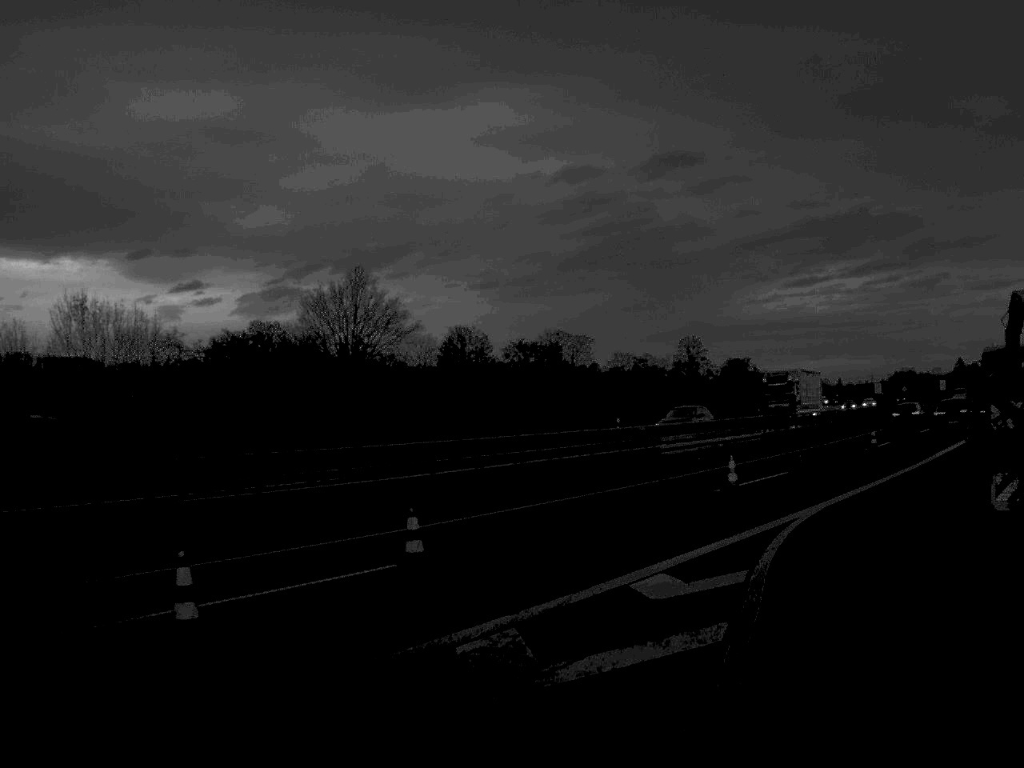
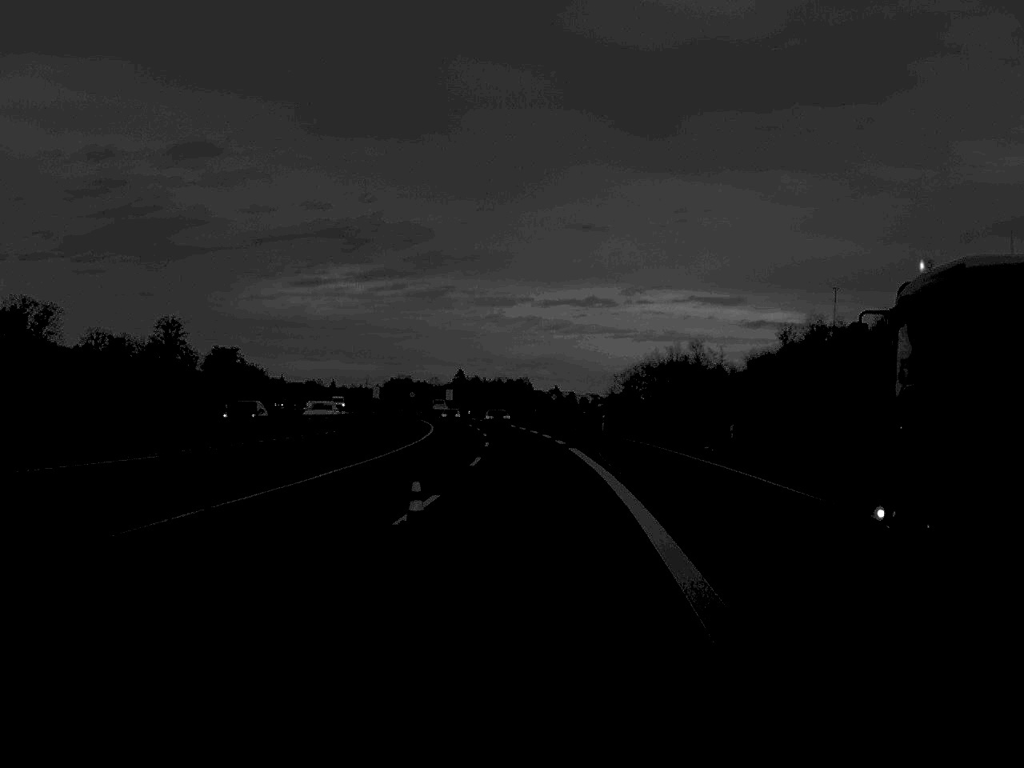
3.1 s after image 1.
(+5.8, +25.6) m; +23°
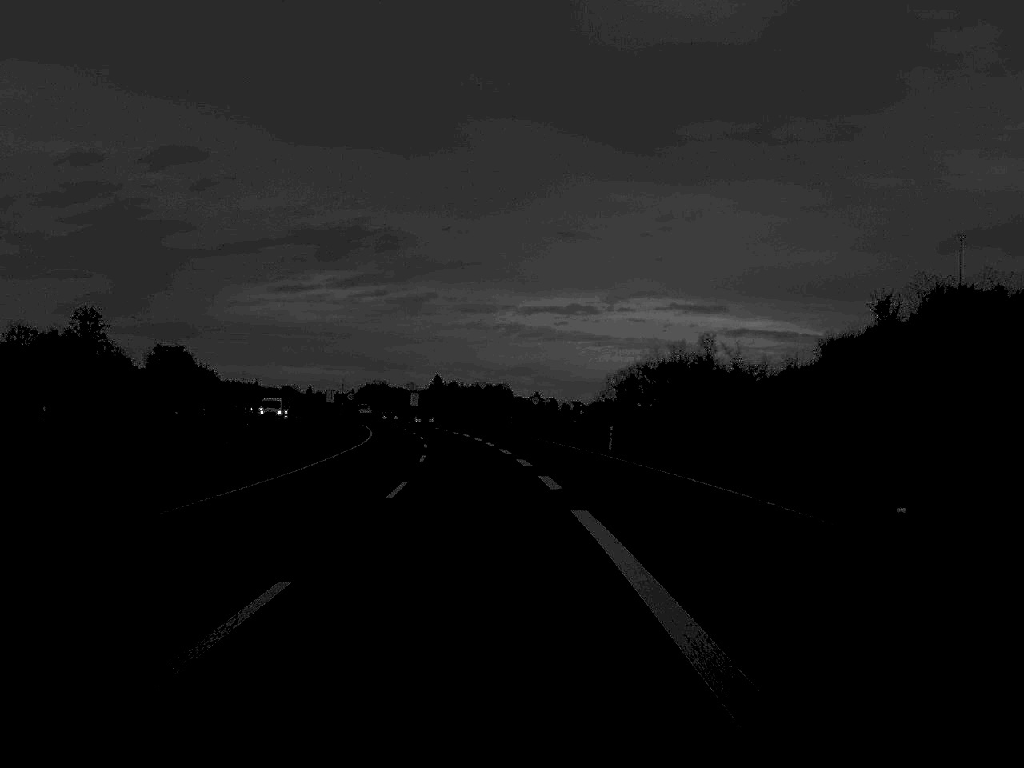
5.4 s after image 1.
(+0.6, +29.3) m; +1°
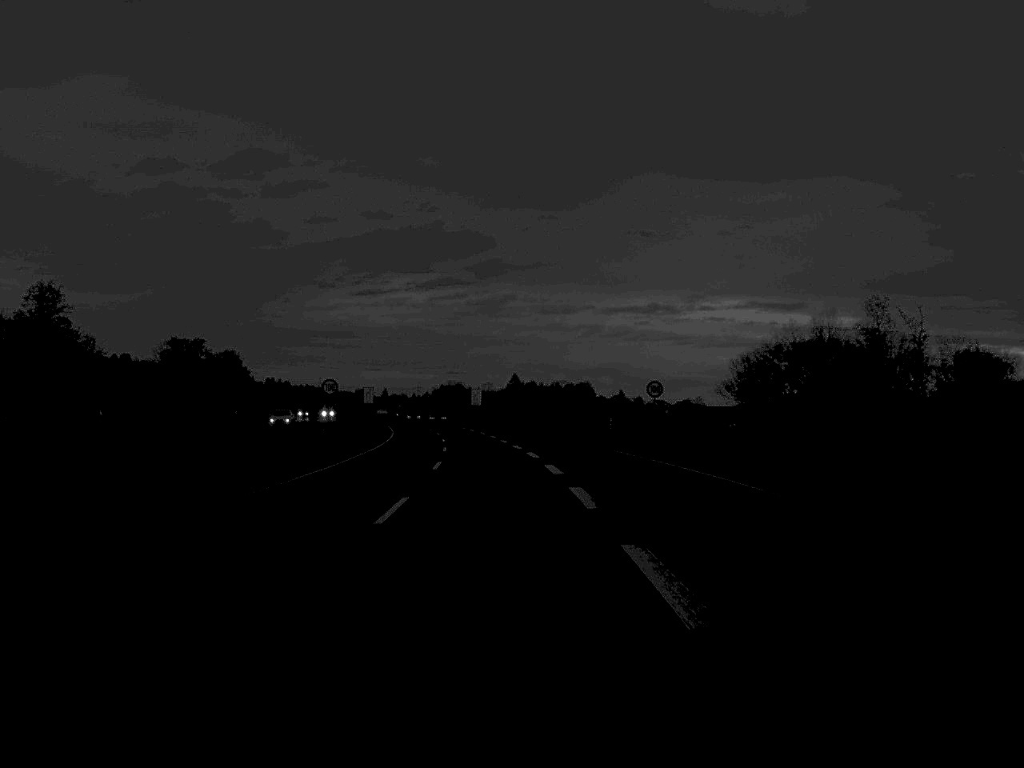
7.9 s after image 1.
(-1.2, +41.9) m; -4°
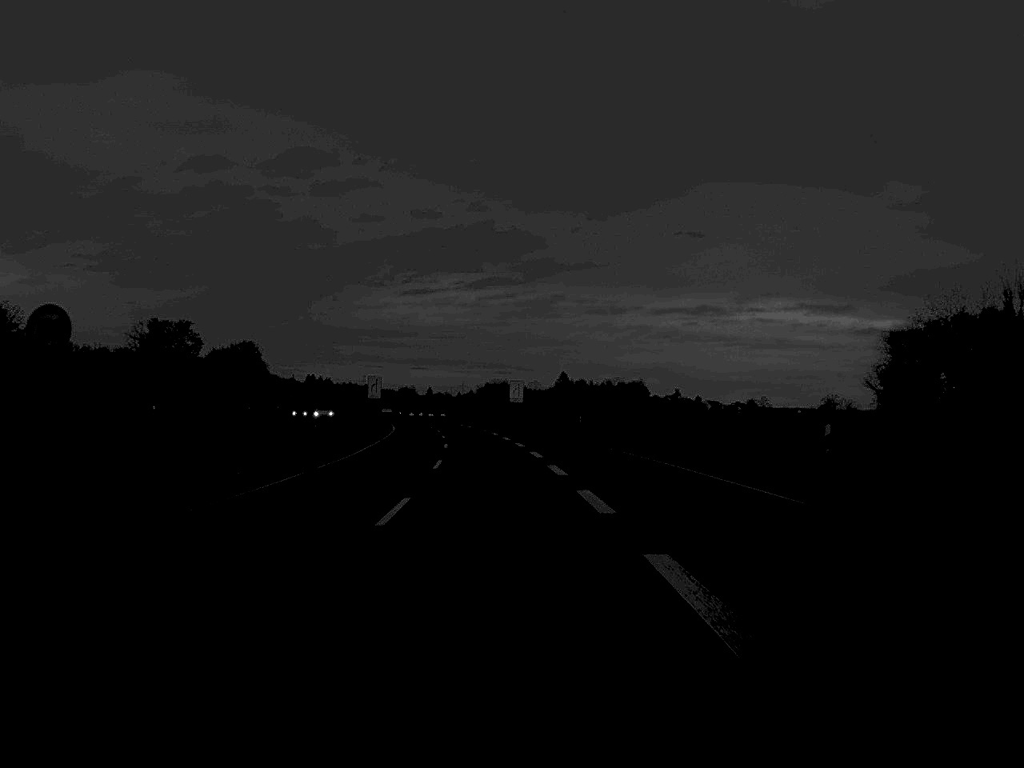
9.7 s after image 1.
(-0.7, +37.1) m; -2°
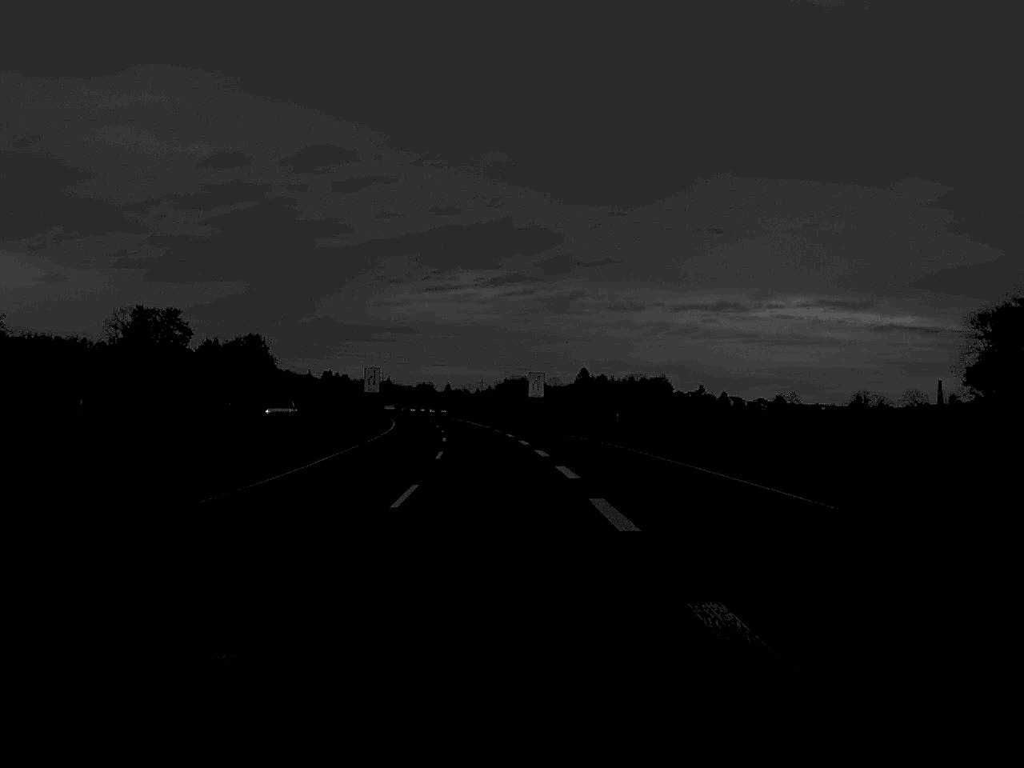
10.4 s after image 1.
(-0.1, +15.7) m; -1°
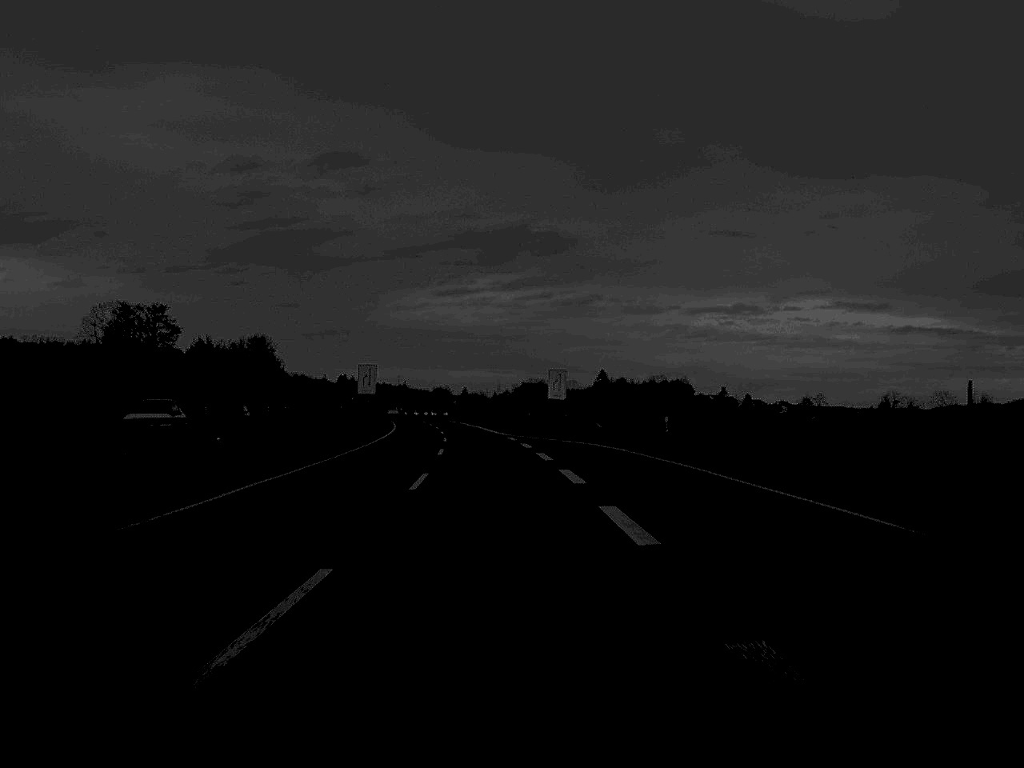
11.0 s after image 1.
(-0.1, +13.7) m; -1°
